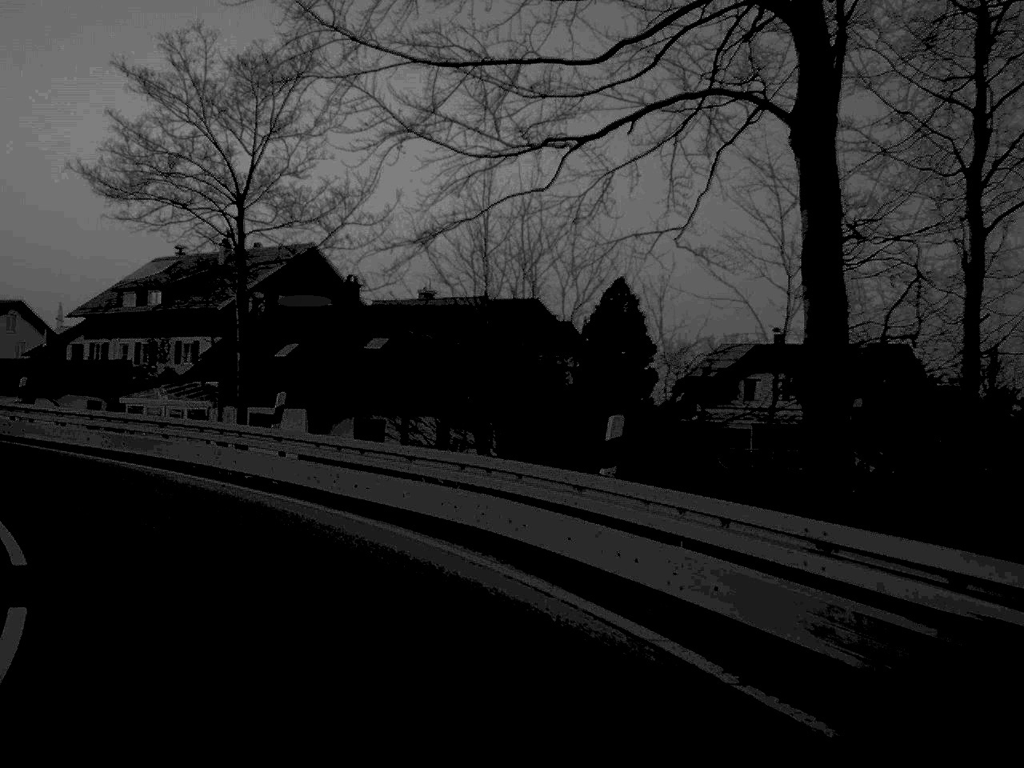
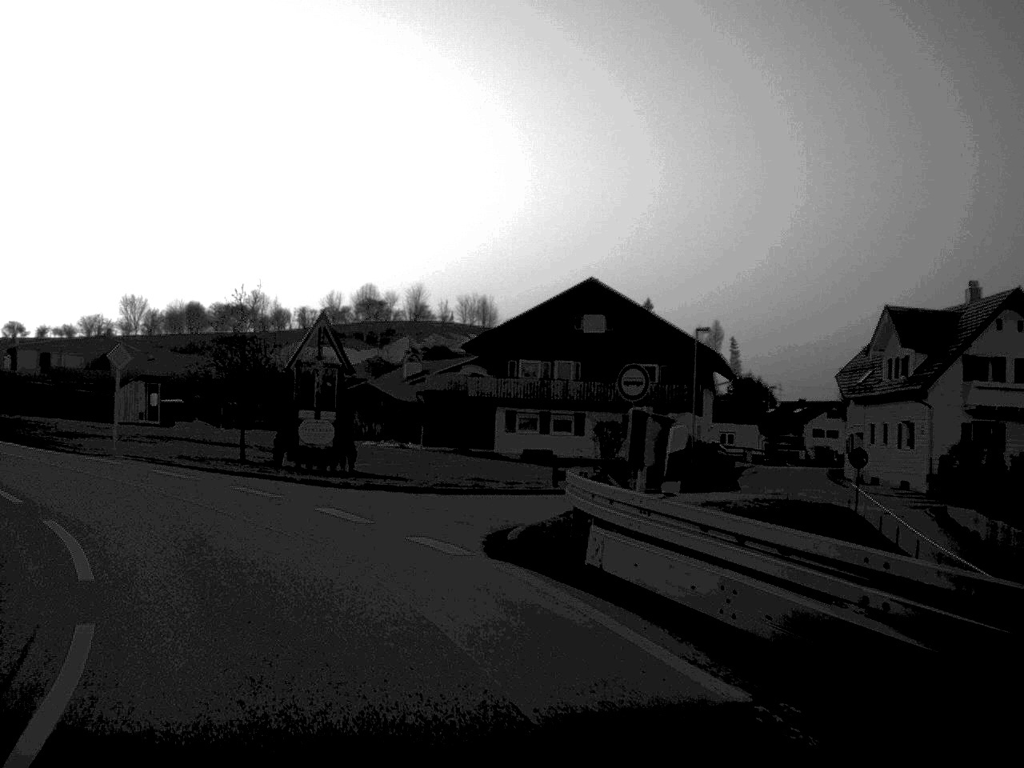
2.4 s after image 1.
(-11.0, +23.2) m; -50°
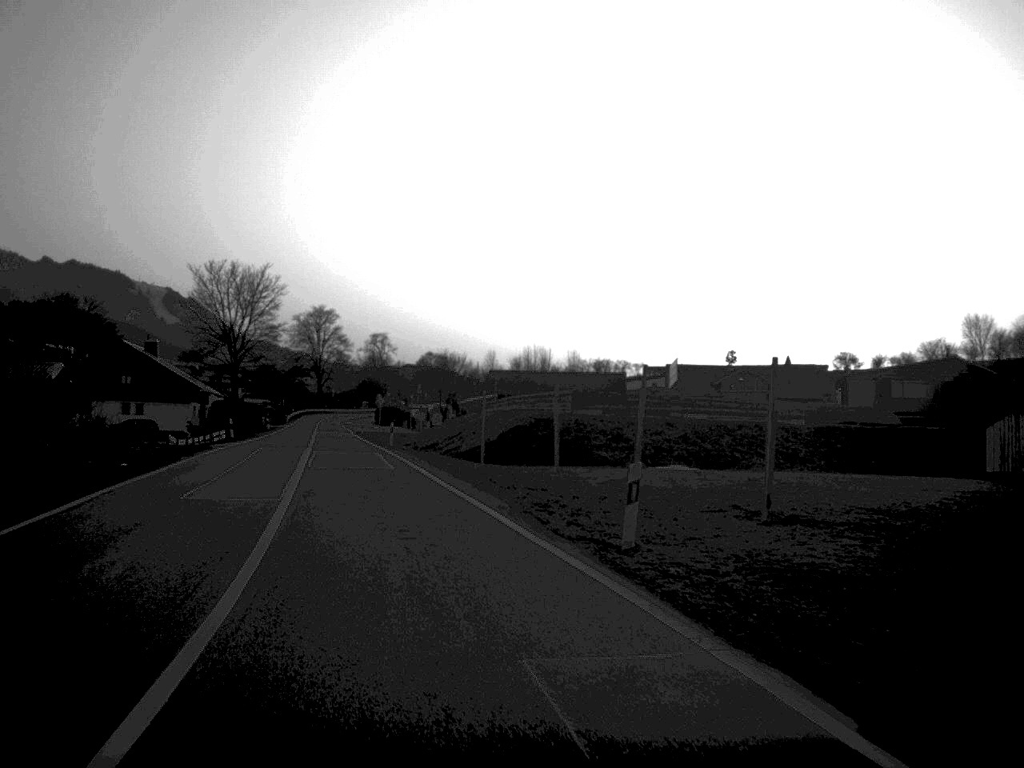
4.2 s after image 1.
(-7.0, +20.0) m; -37°
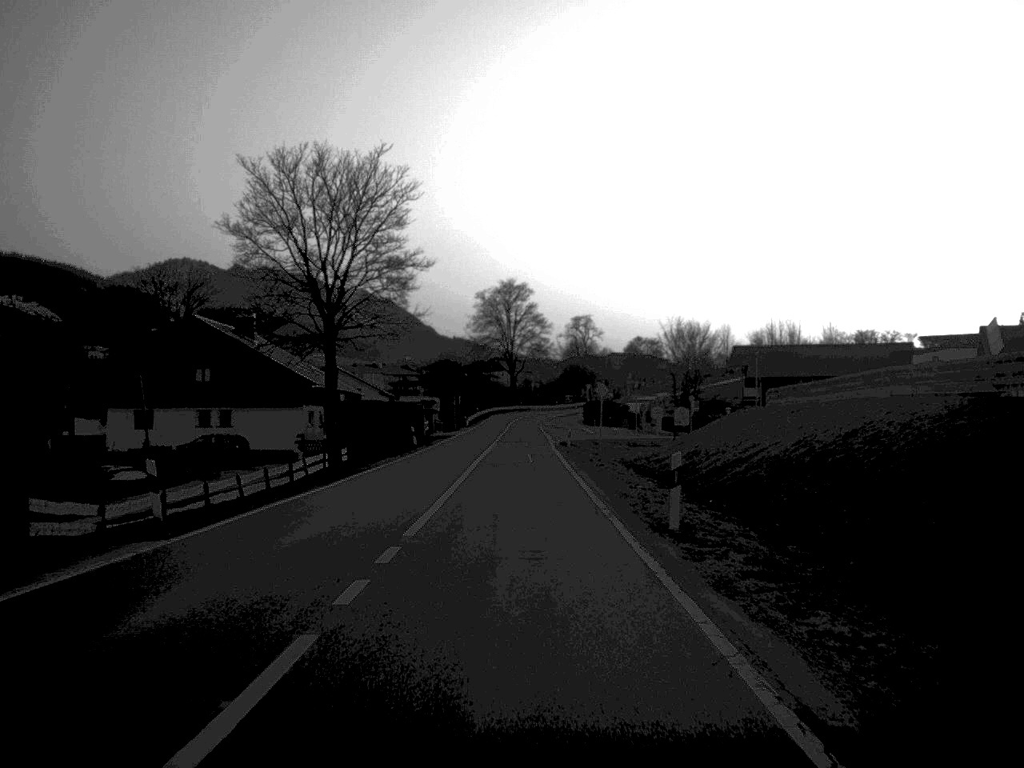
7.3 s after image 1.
(-4.6, +39.2) m; -8°
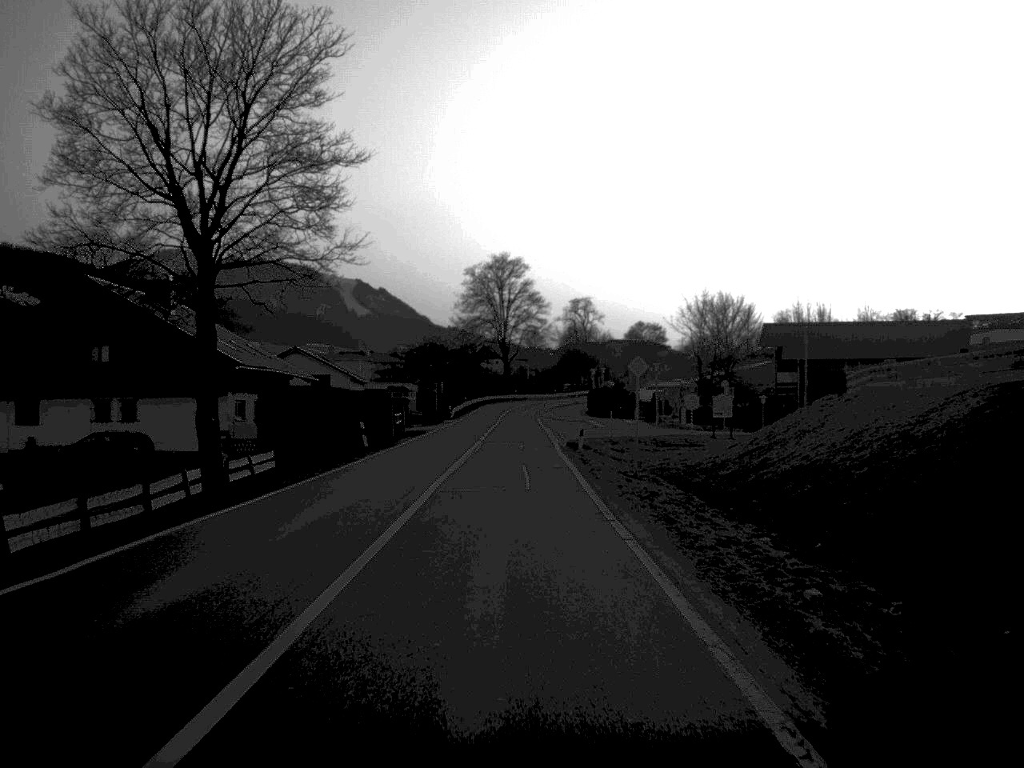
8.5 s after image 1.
(0.0, +17.6) m; 0°
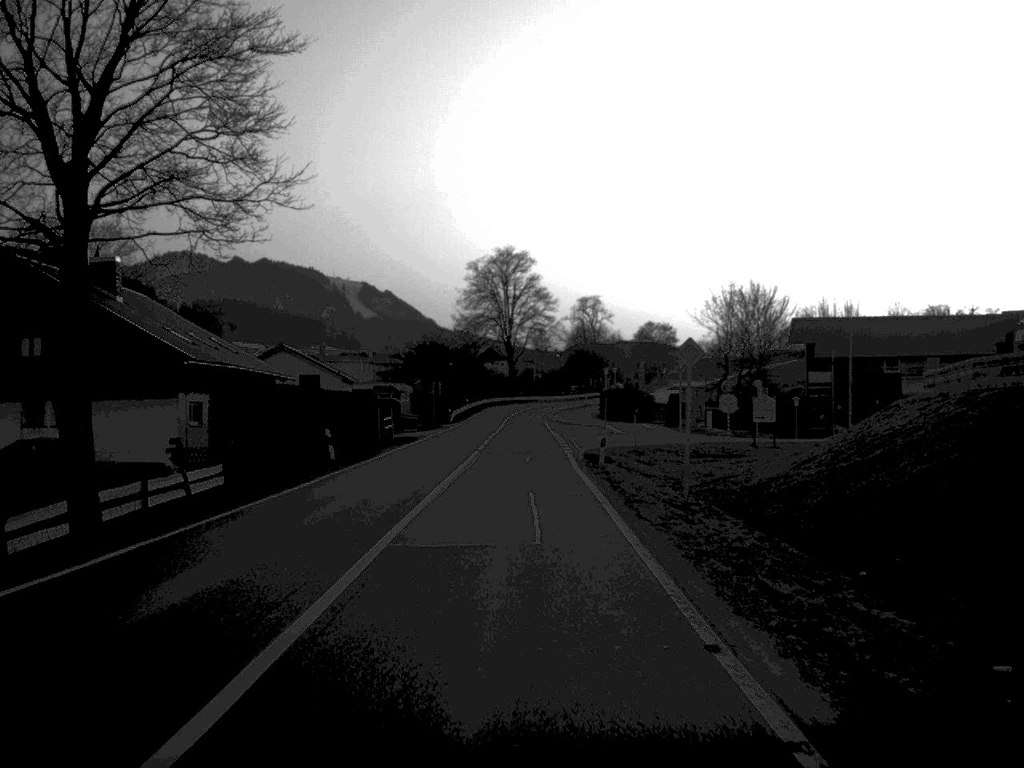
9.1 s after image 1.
(0.0, +9.0) m; 0°
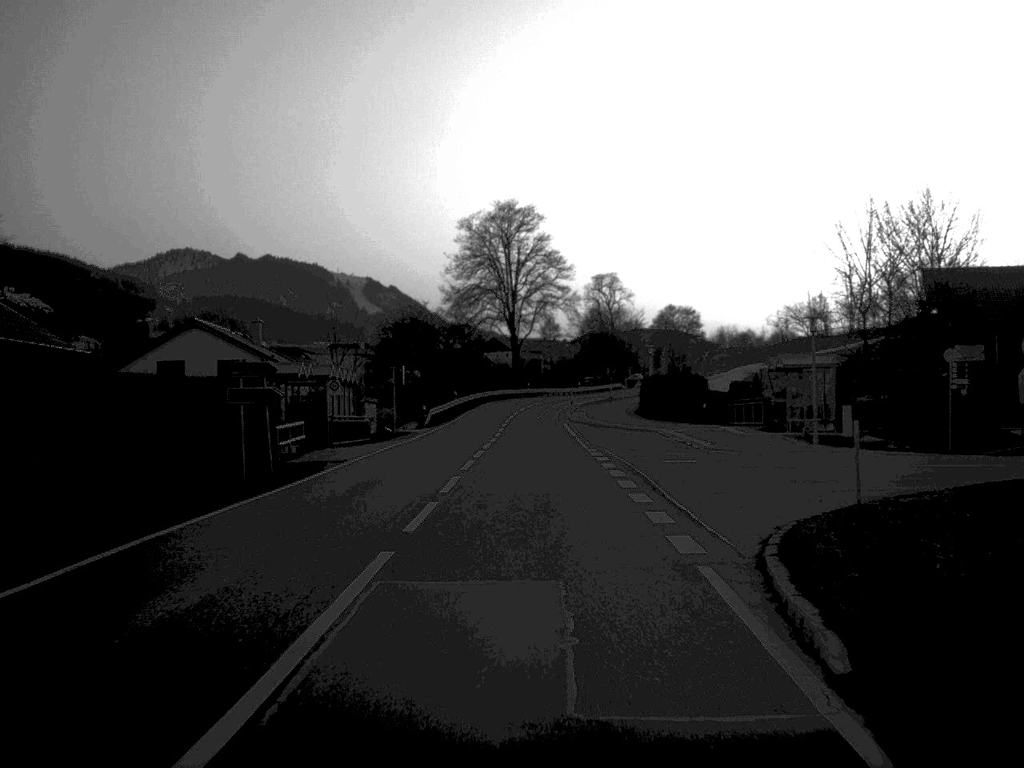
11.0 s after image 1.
(-0.1, +30.0) m; 0°
